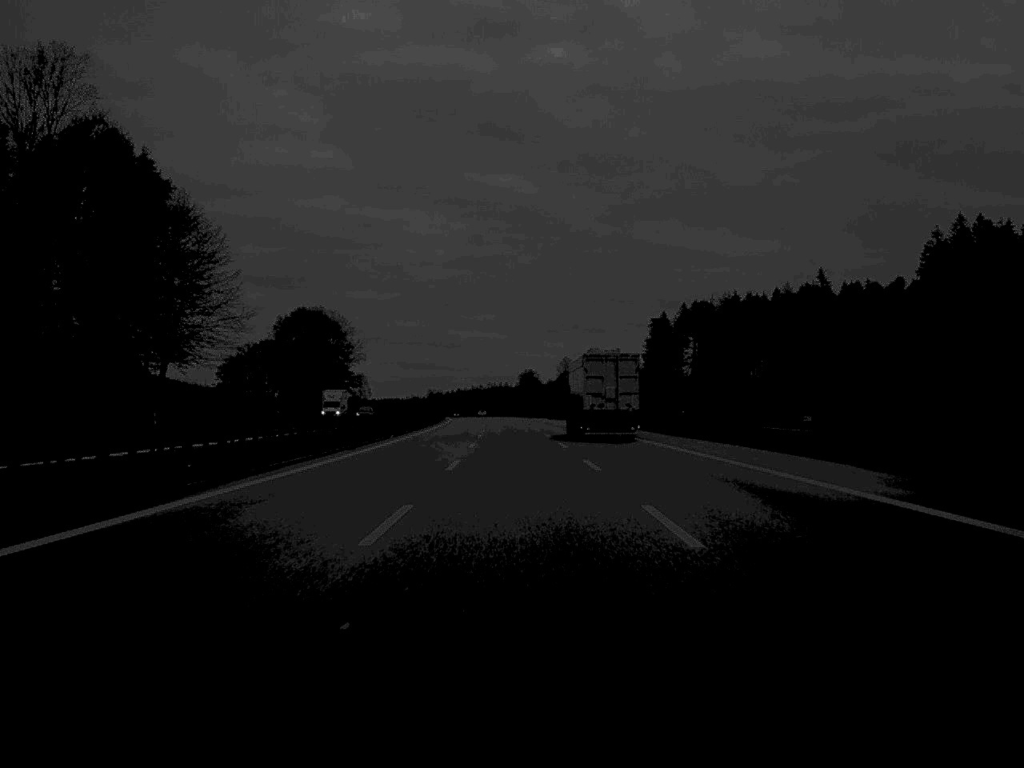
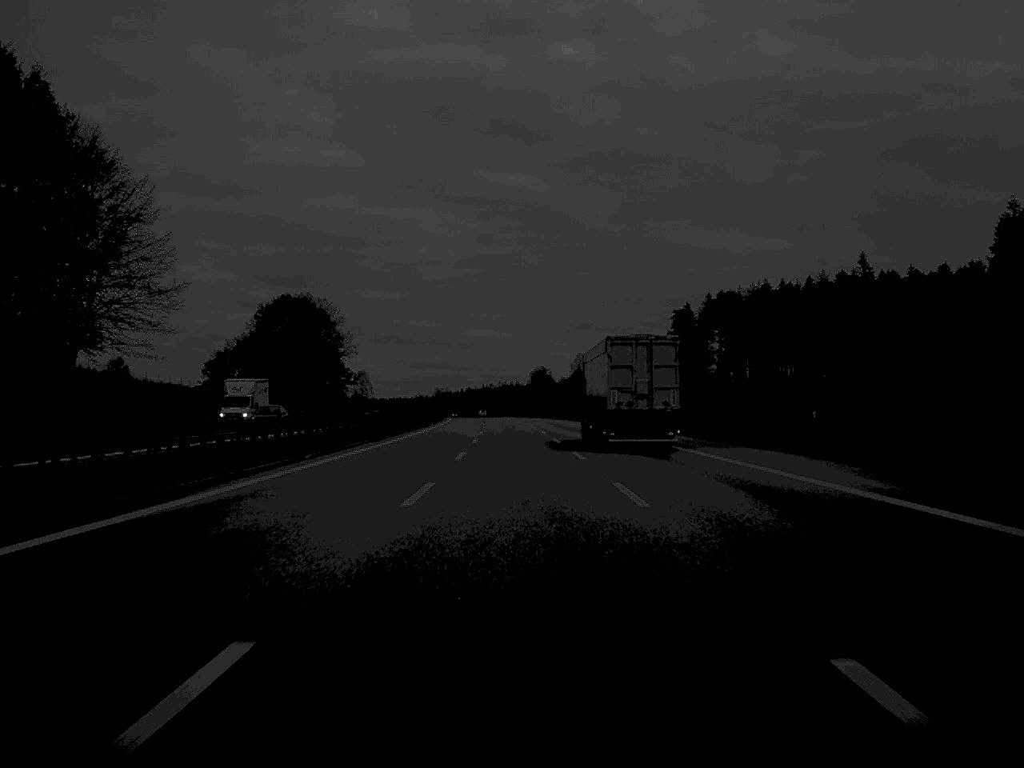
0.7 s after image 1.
(-0.1, +30.1) m; -1°
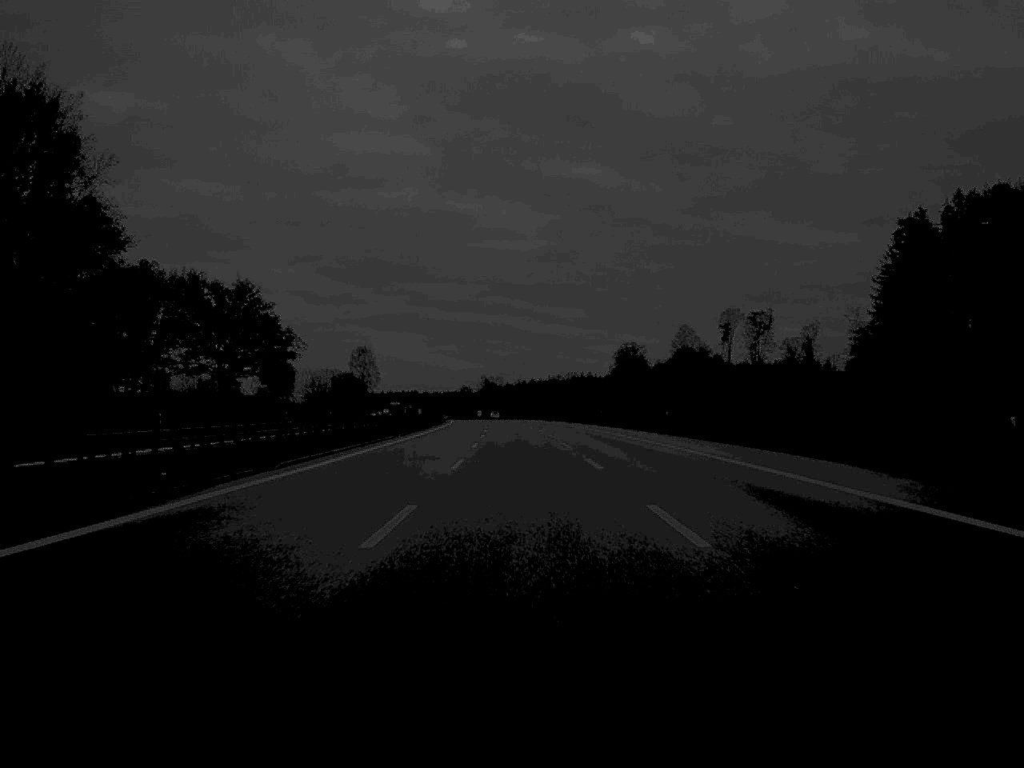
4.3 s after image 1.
(-4.3, +166.2) m; -3°
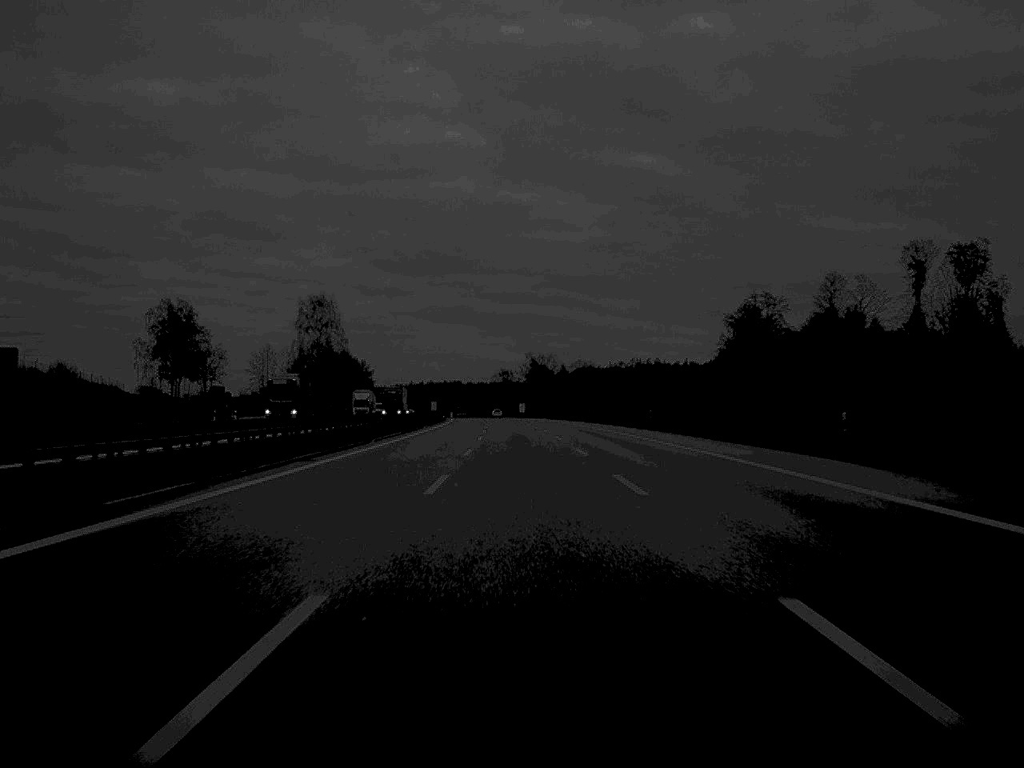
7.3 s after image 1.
(-2.7, +134.7) m; -2°
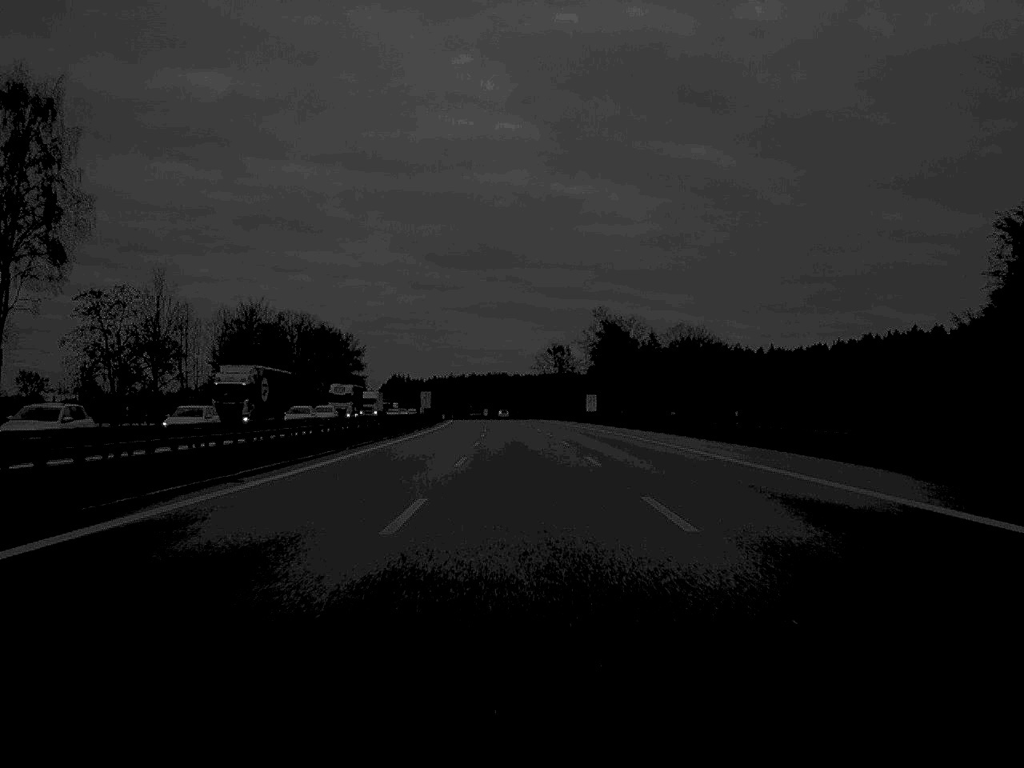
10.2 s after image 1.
(-2.6, +131.8) m; -2°
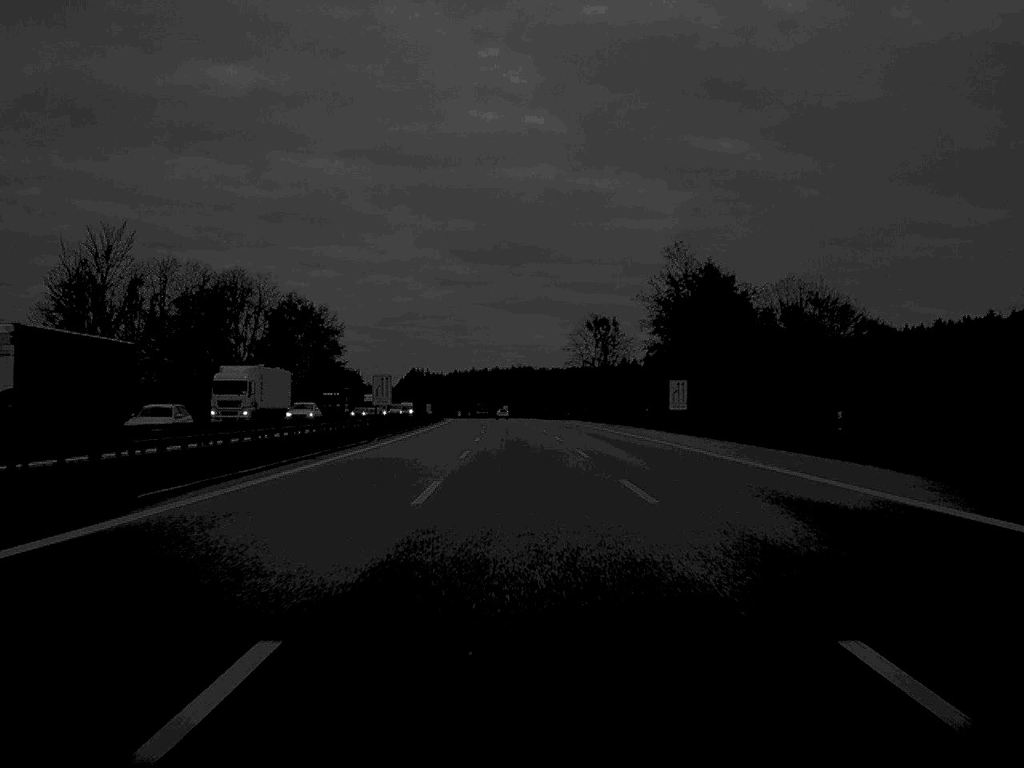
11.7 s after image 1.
(-0.7, +66.6) m; -1°
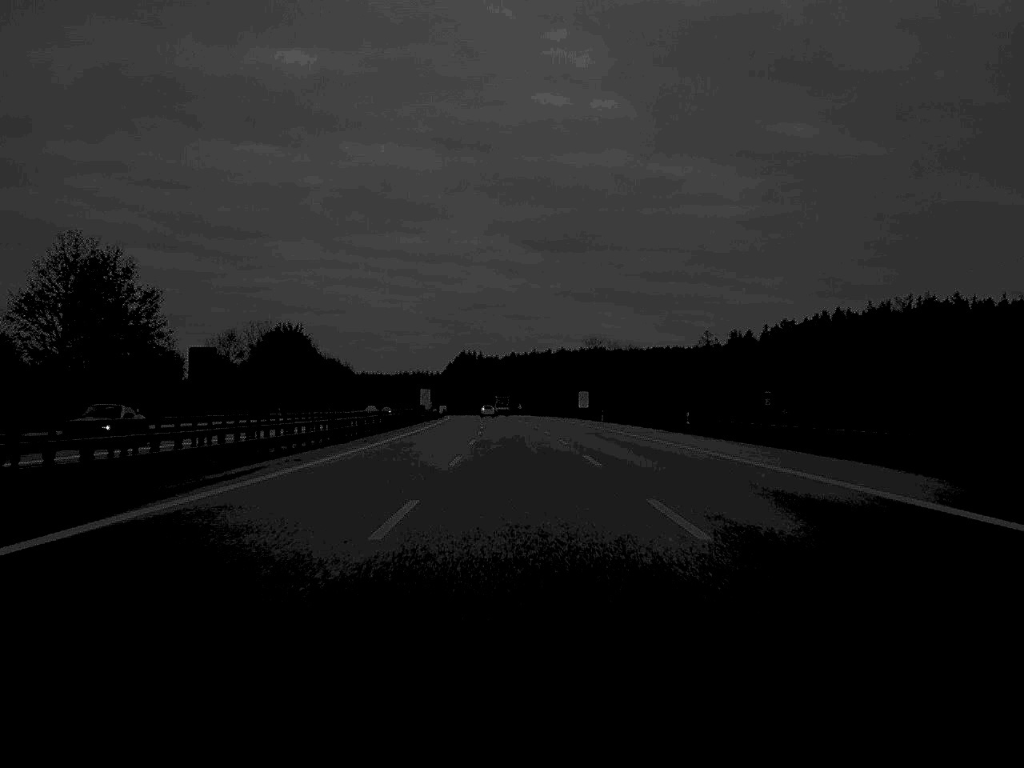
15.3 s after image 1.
(-4.3, +166.4) m; -3°
